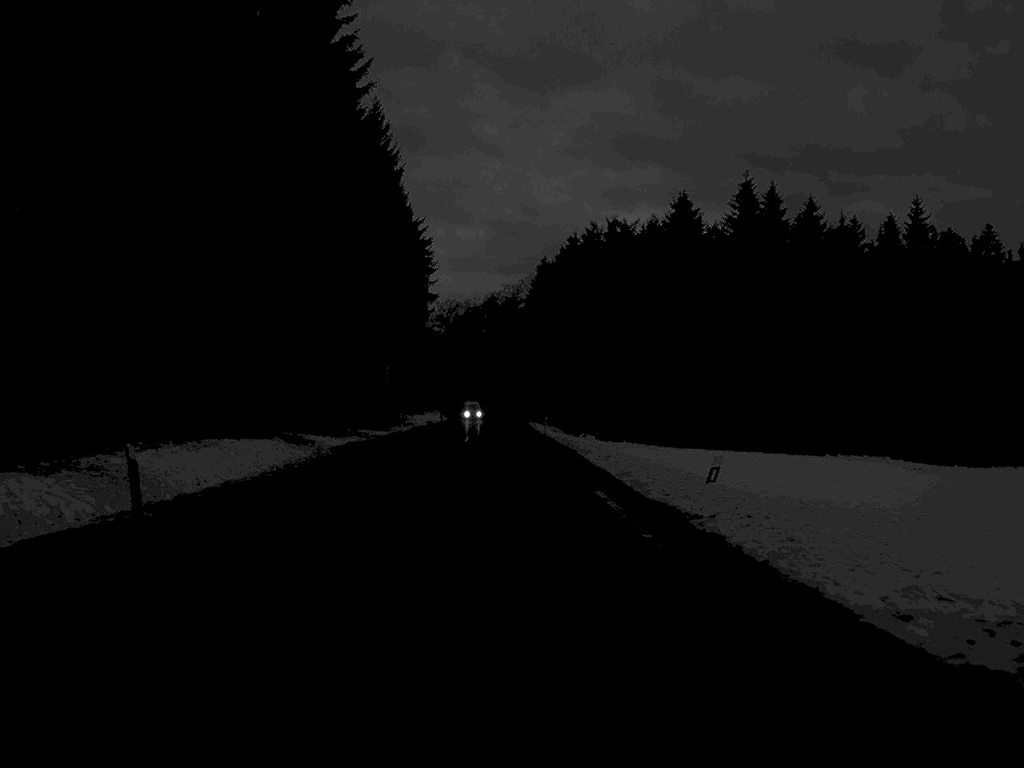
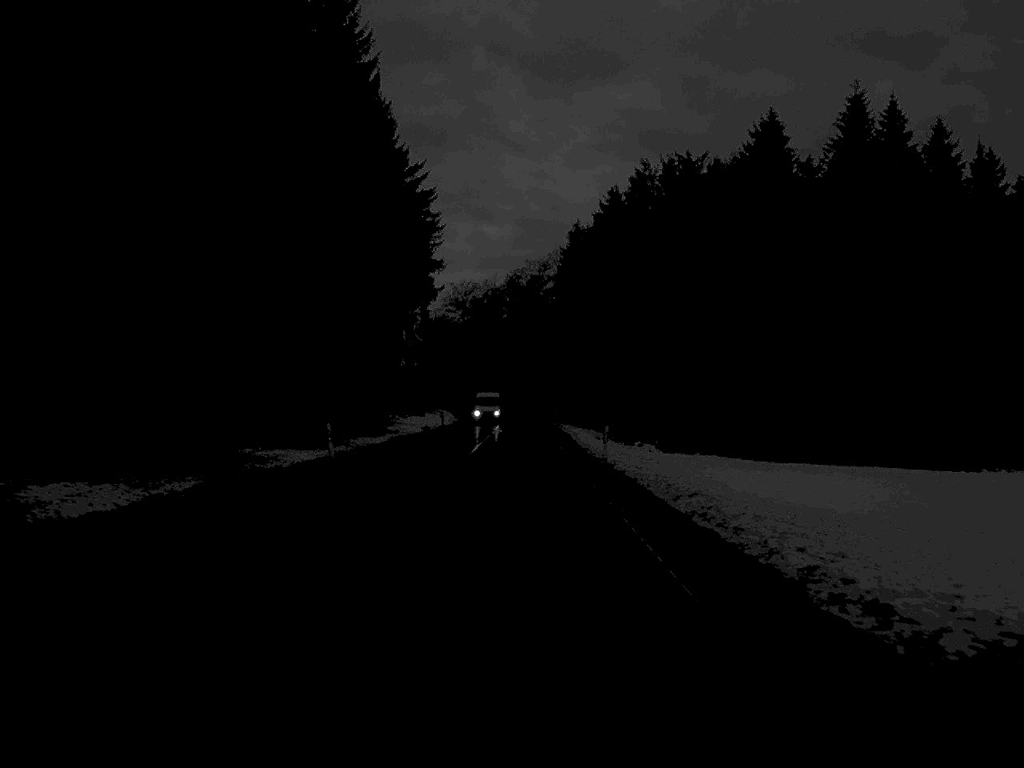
(-0.4, +31.4) m; -1°
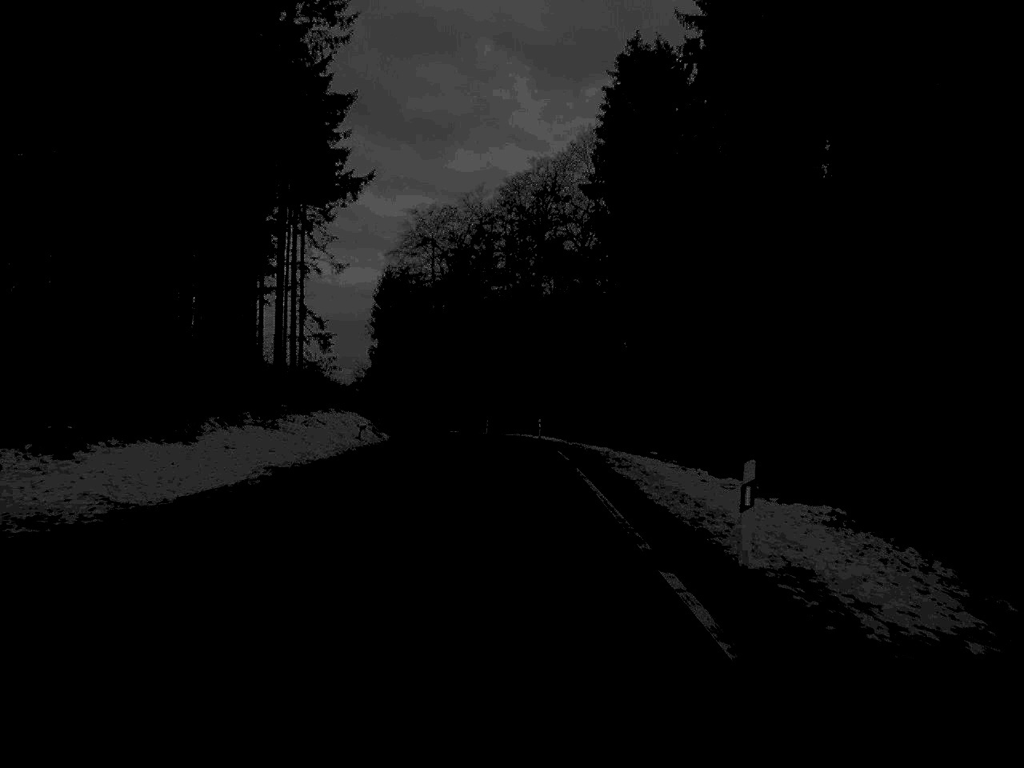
(0.0, +71.3) m; 0°
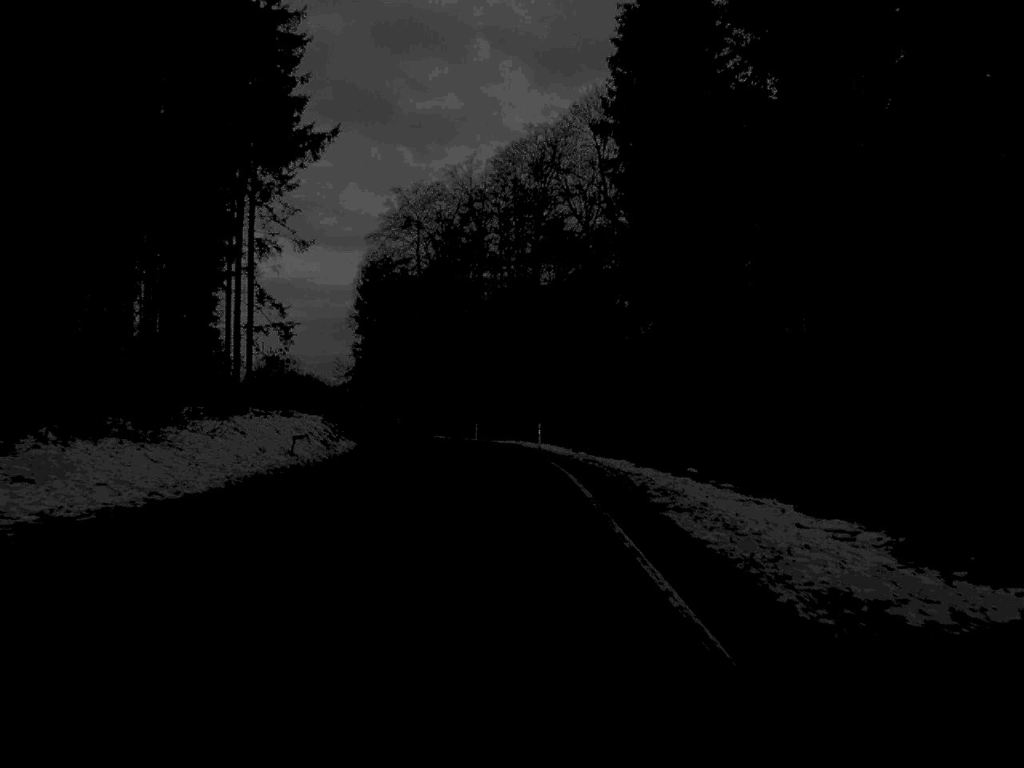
(0.0, +12.9) m; 0°
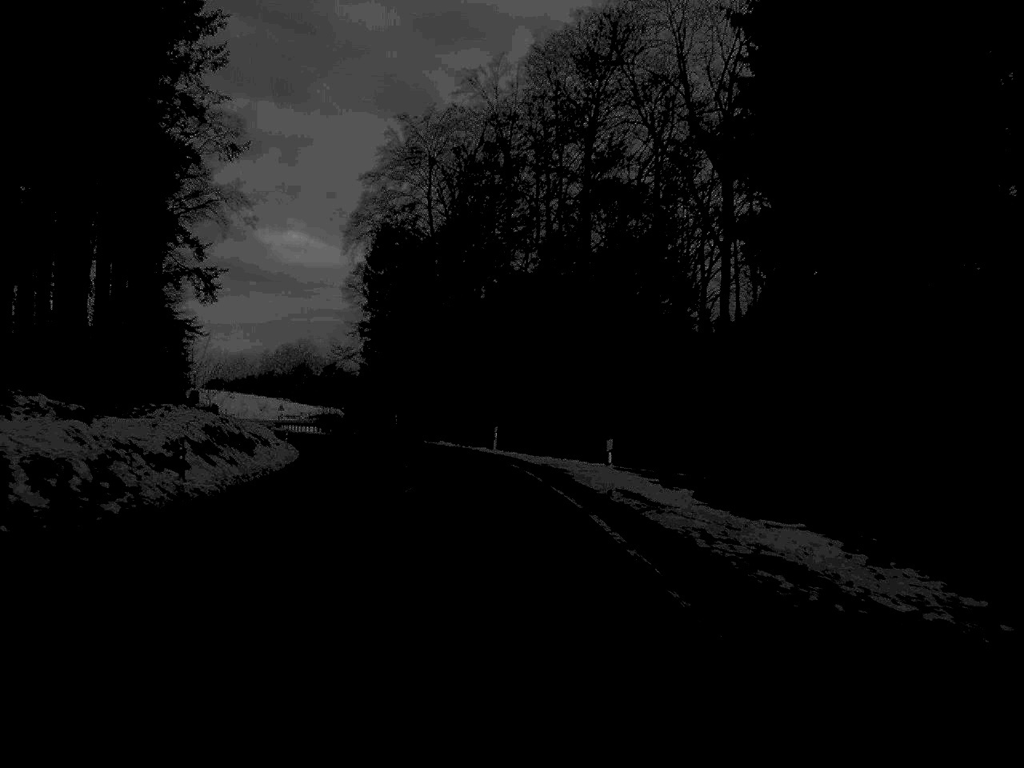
(-0.3, +26.2) m; -2°
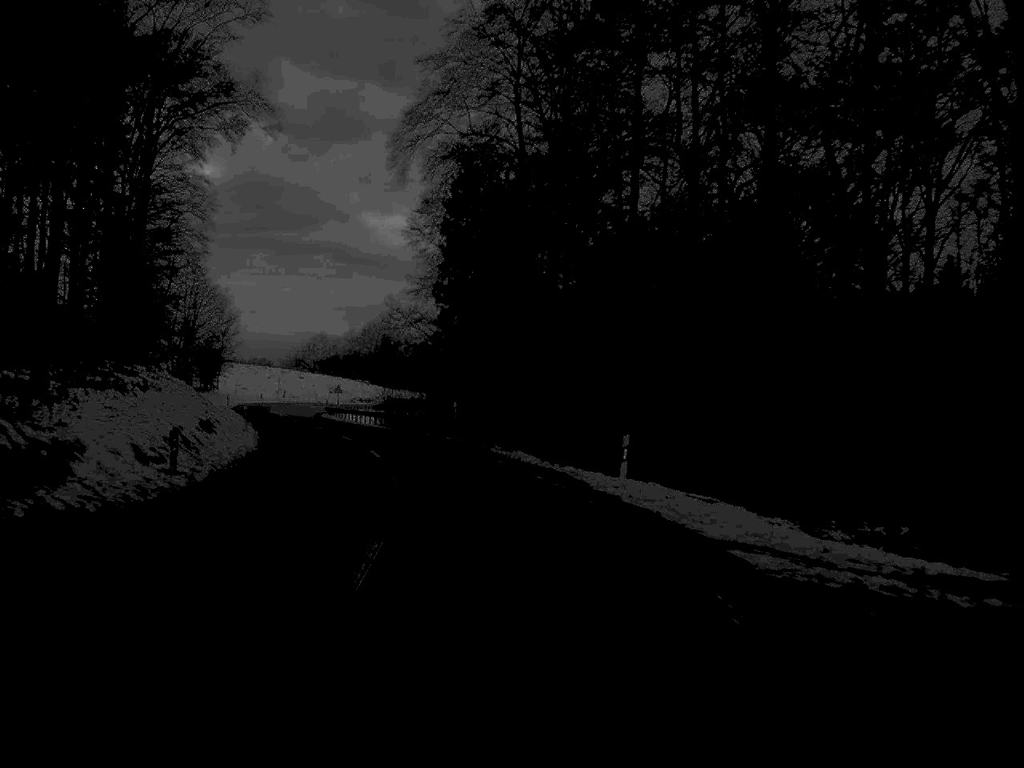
(-1.0, +26.0) m; -5°
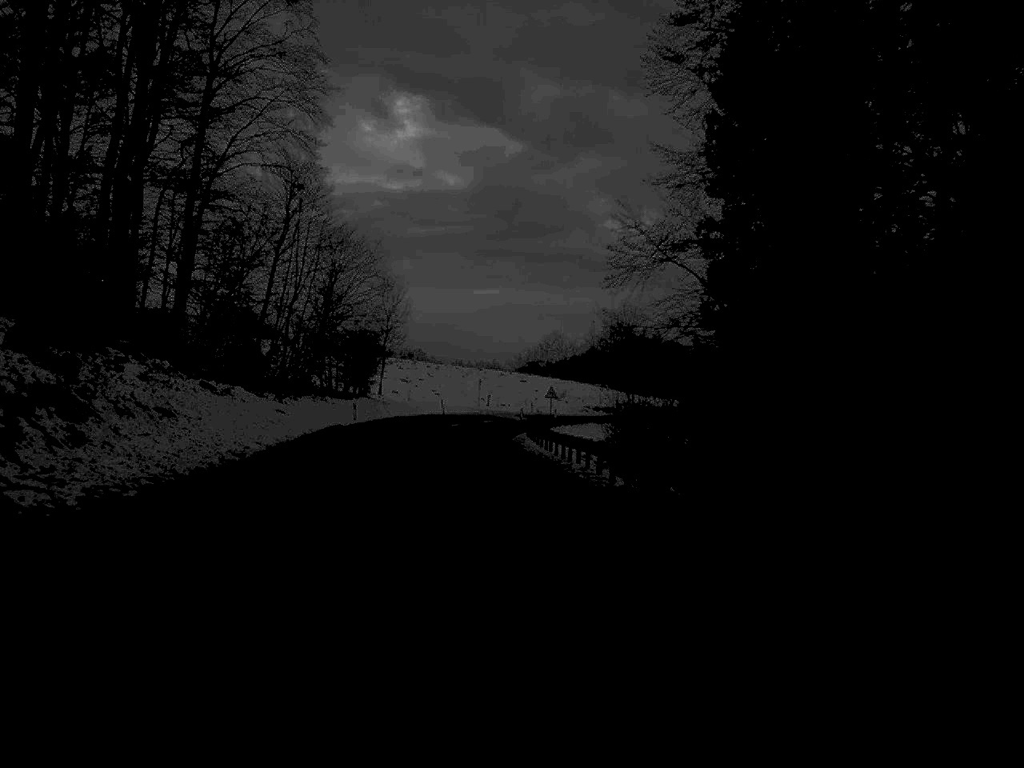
(-3.7, +39.8) m; -11°
